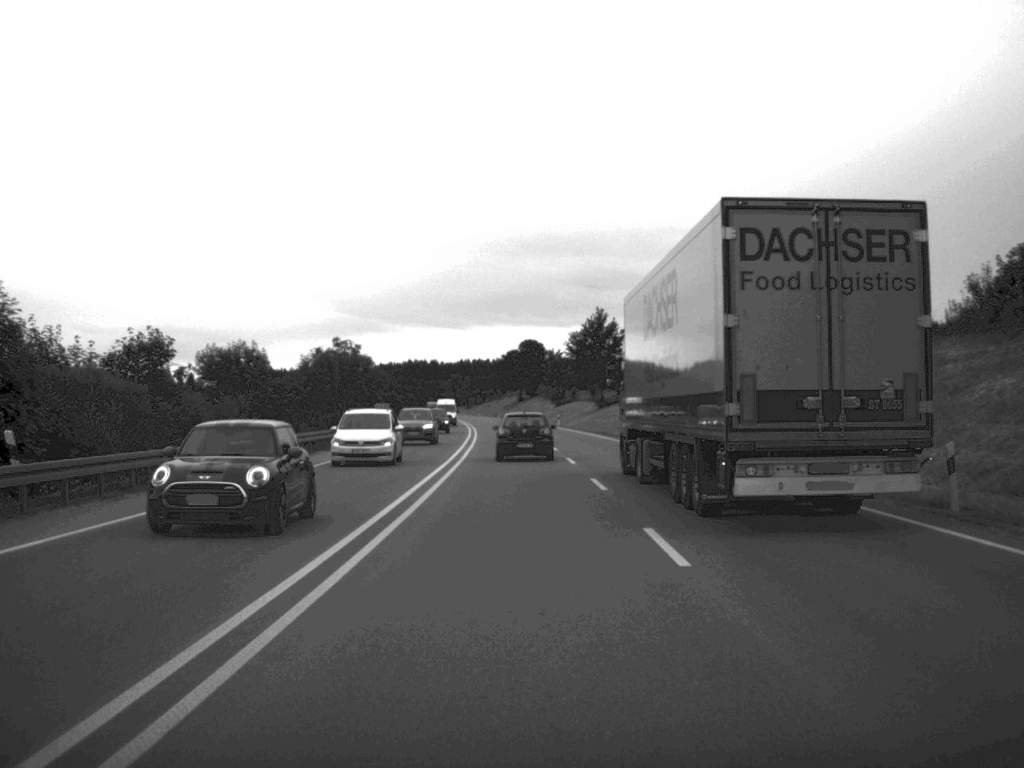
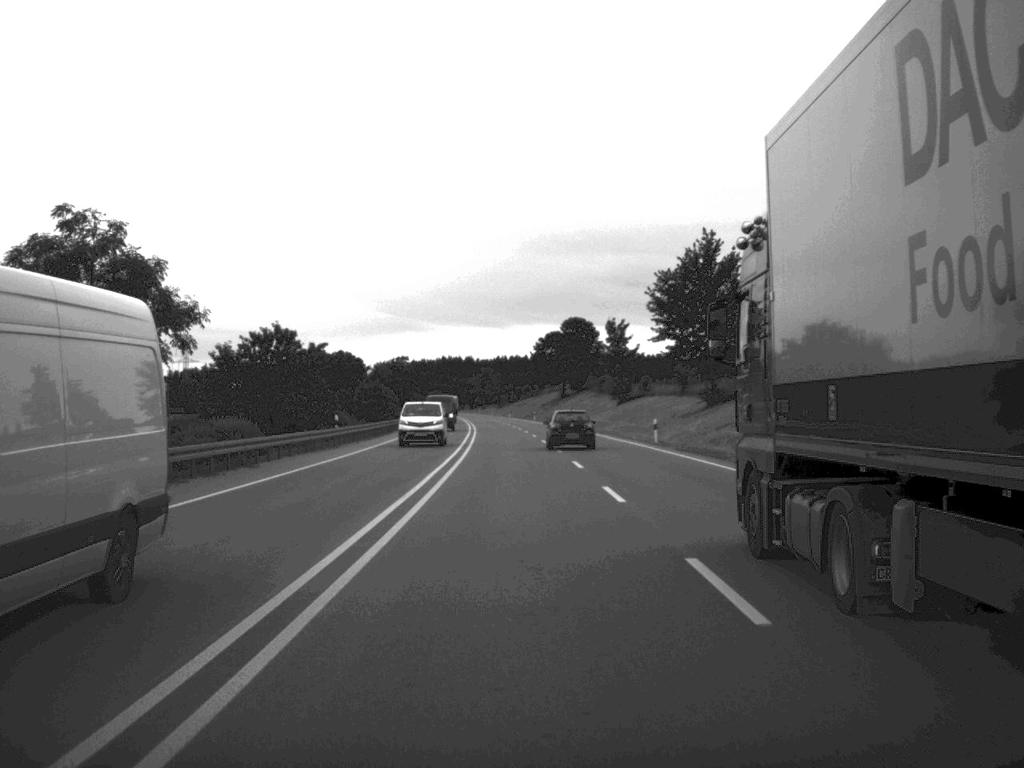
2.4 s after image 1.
(-1.0, +62.8) m; -2°
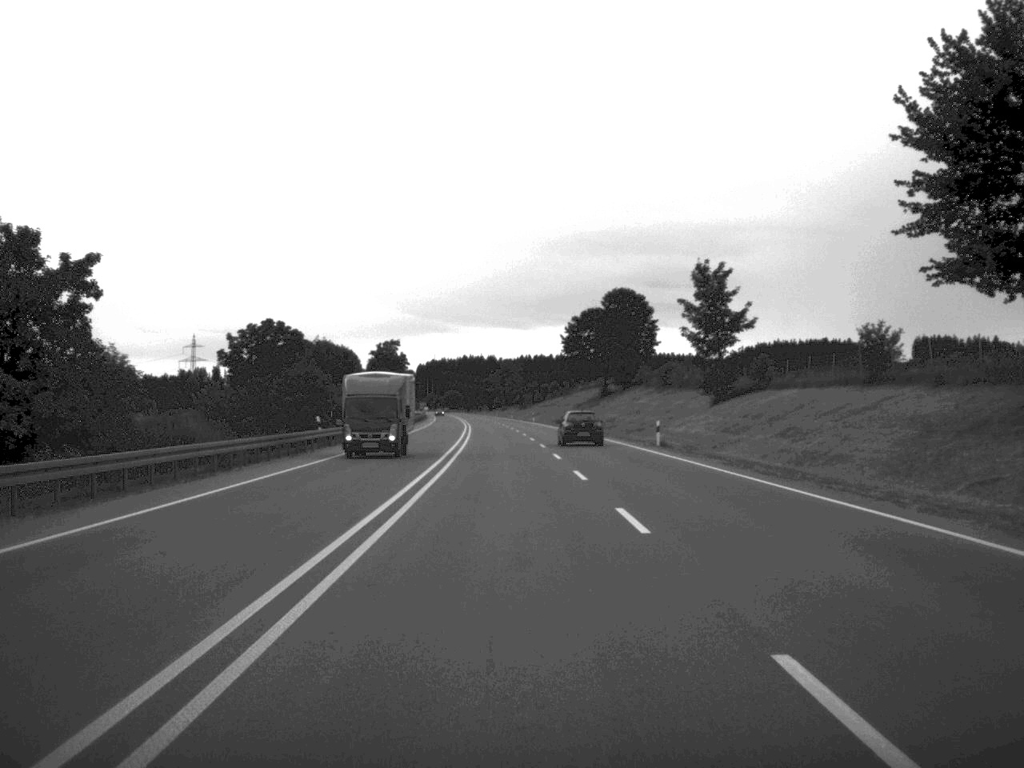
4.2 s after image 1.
(-0.7, +52.6) m; -1°
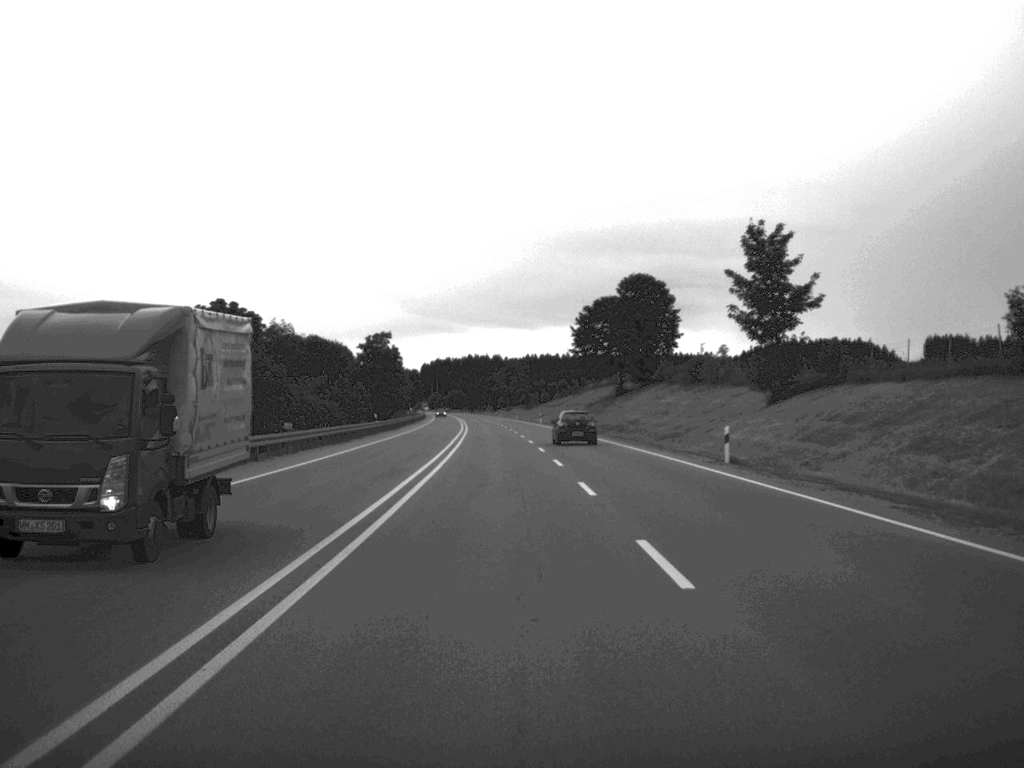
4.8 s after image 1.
(0.0, +16.7) m; 0°
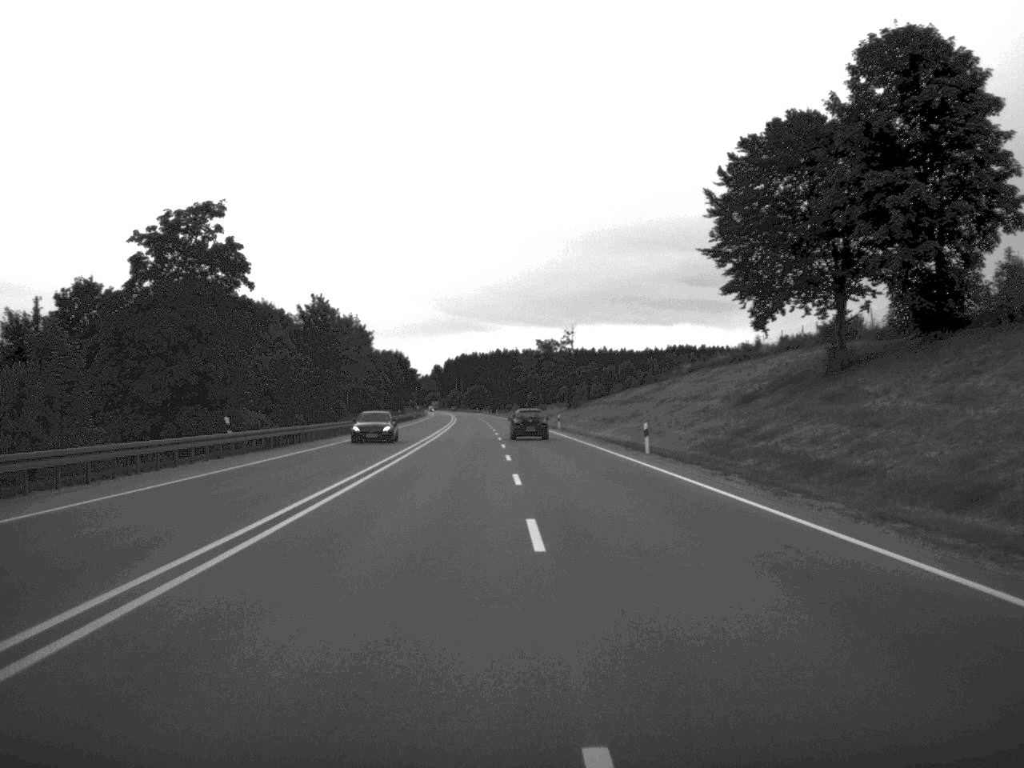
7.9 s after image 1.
(-1.4, +92.1) m; -2°
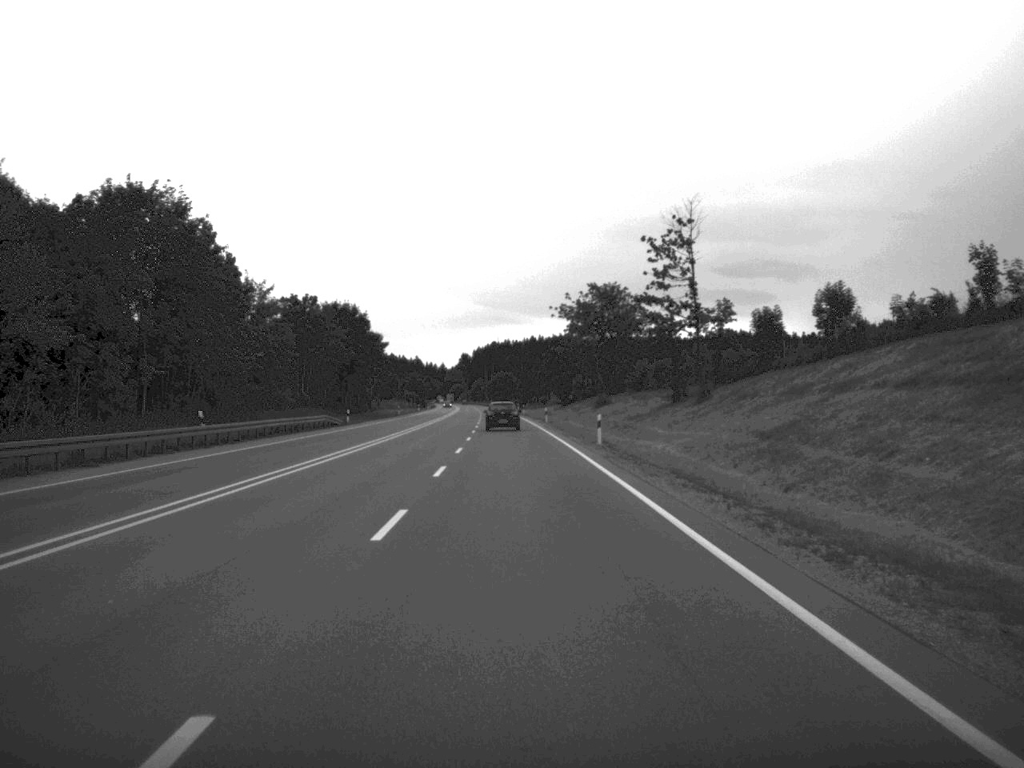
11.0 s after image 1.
(-1.1, +94.3) m; -2°
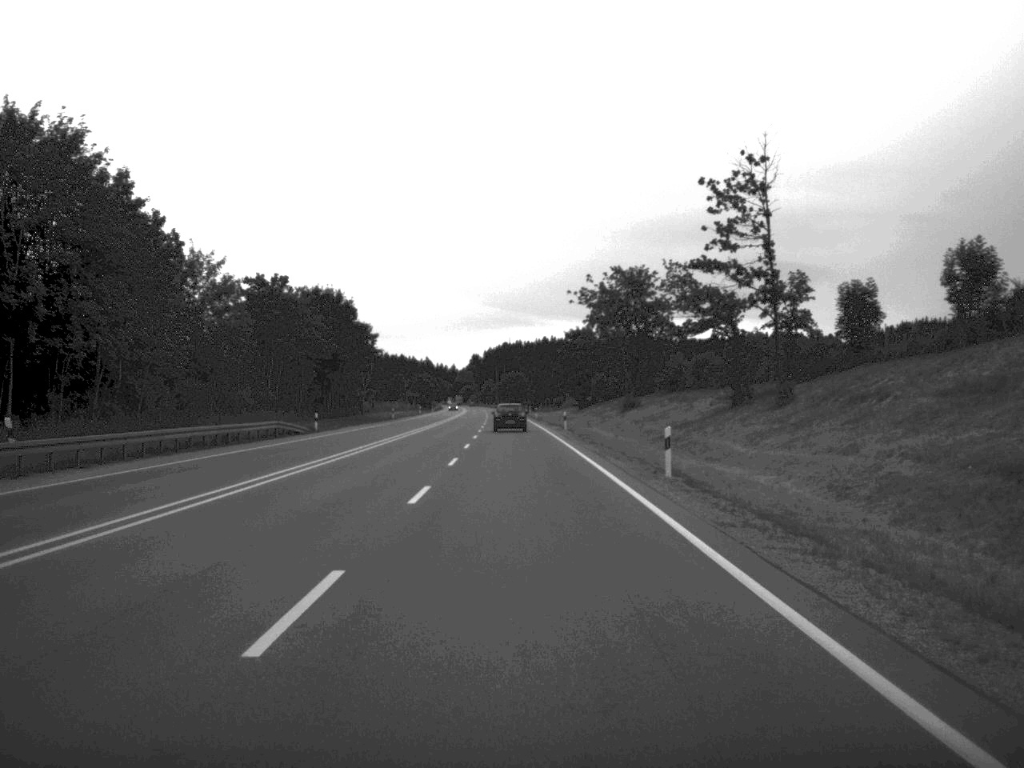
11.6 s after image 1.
(-0.1, +18.3) m; -1°
